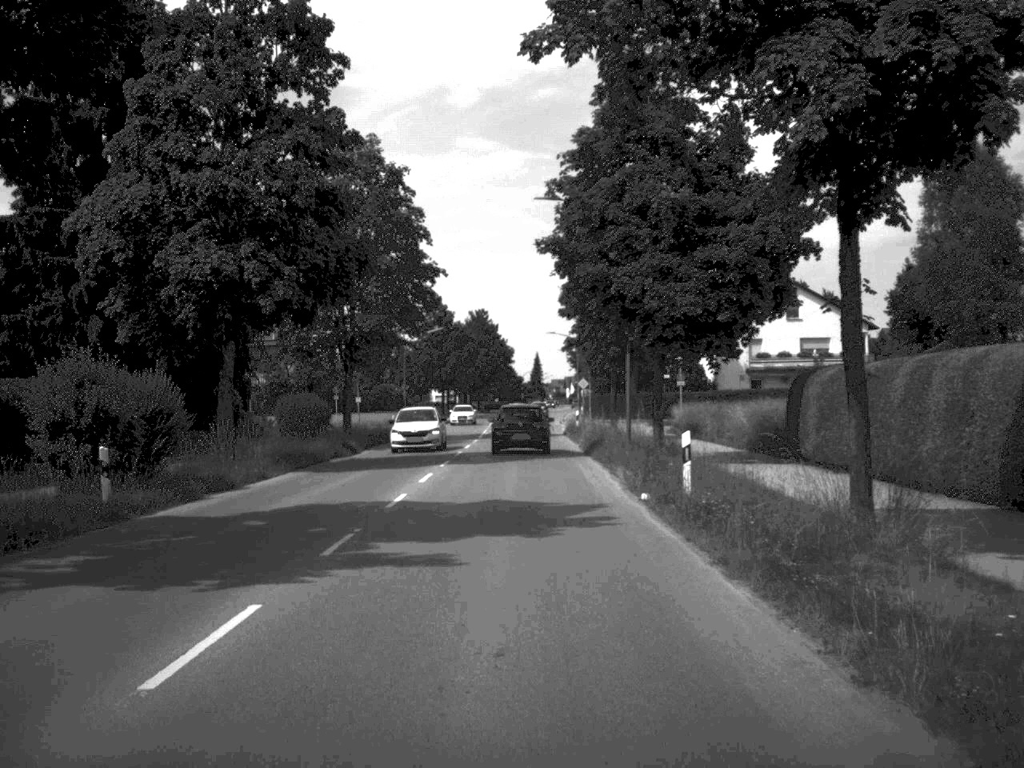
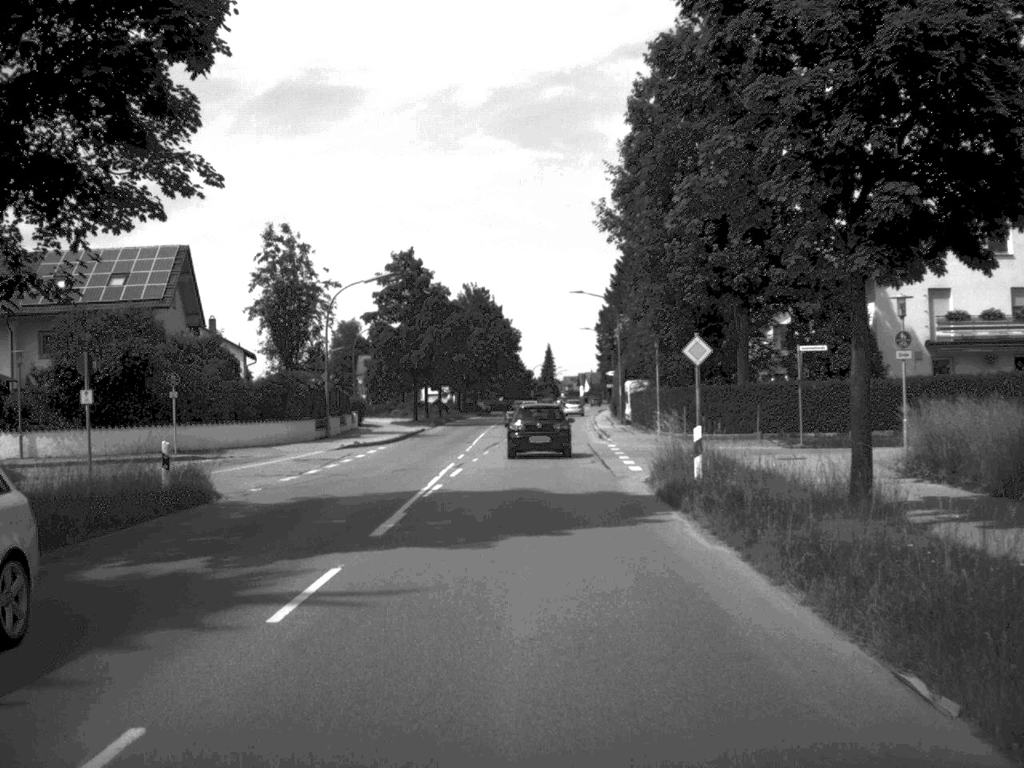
(-0.2, +39.5) m; 0°
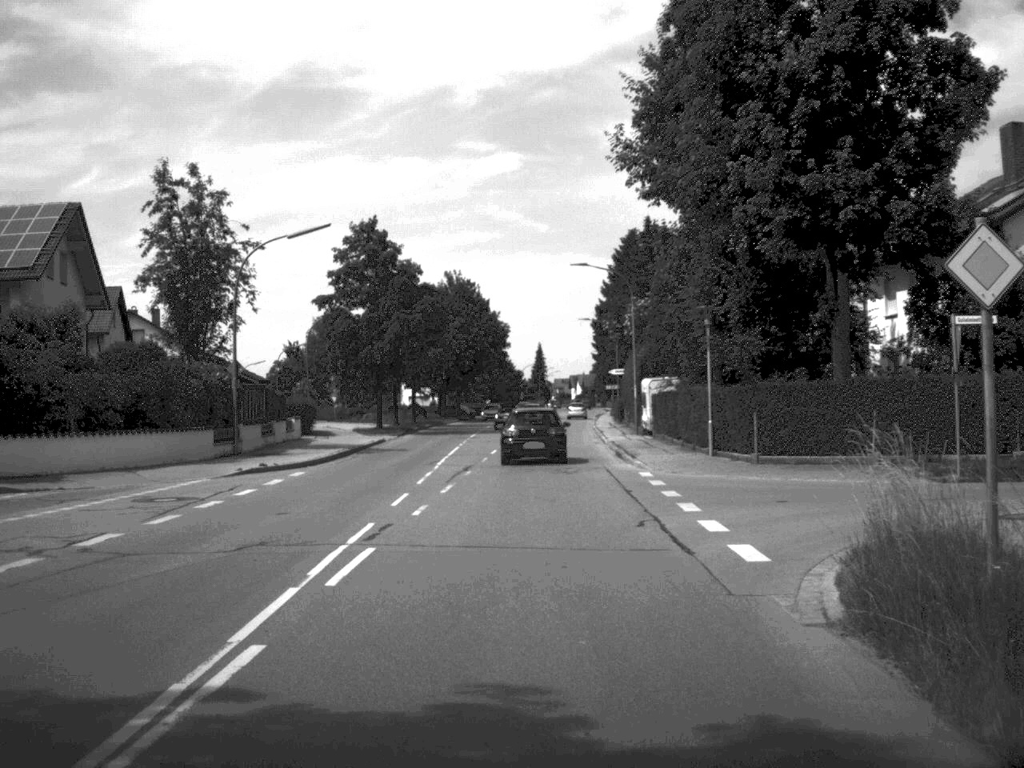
(0.0, +15.3) m; 0°
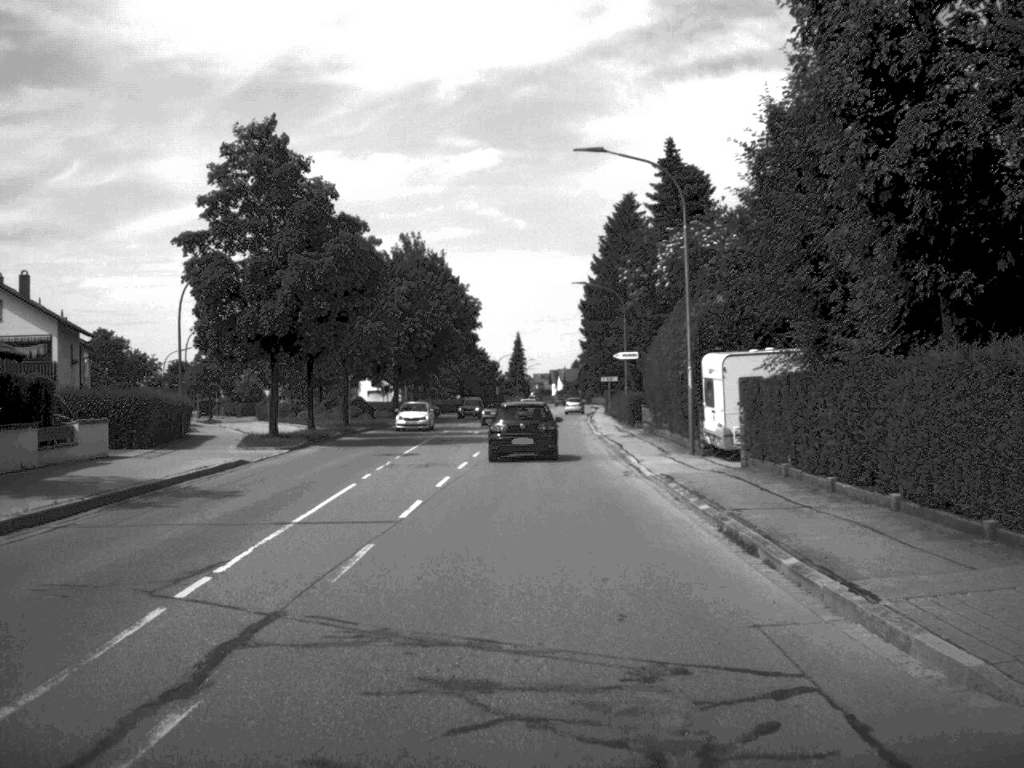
(+0.2, +23.9) m; +1°
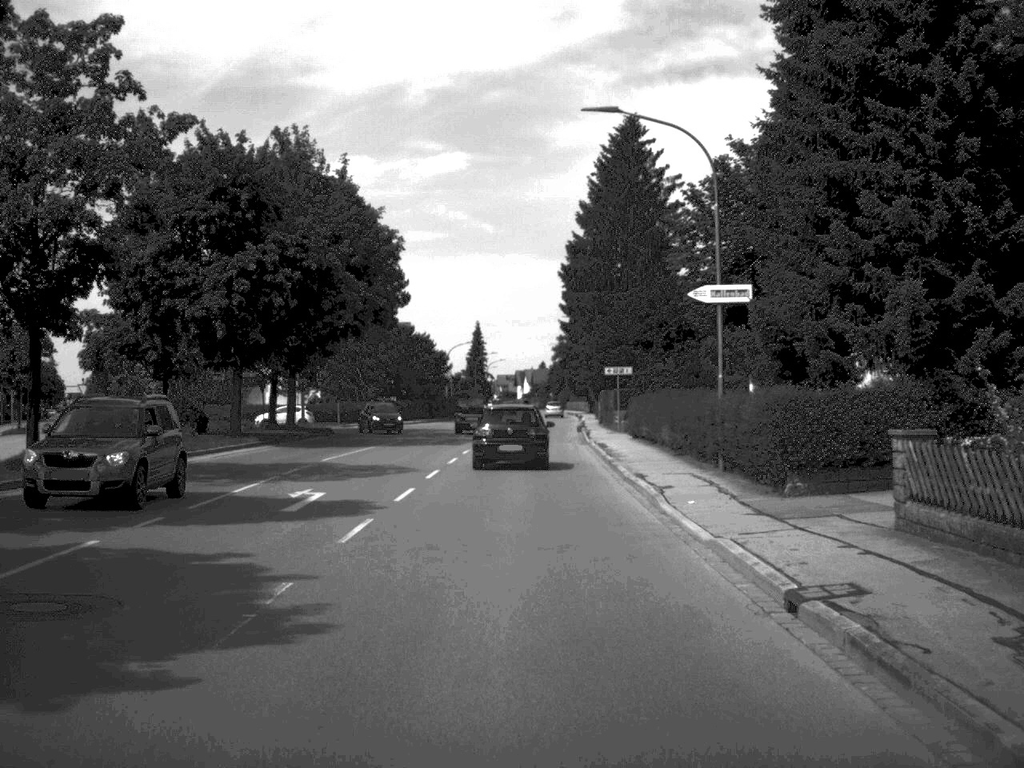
(+0.5, +38.5) m; +2°
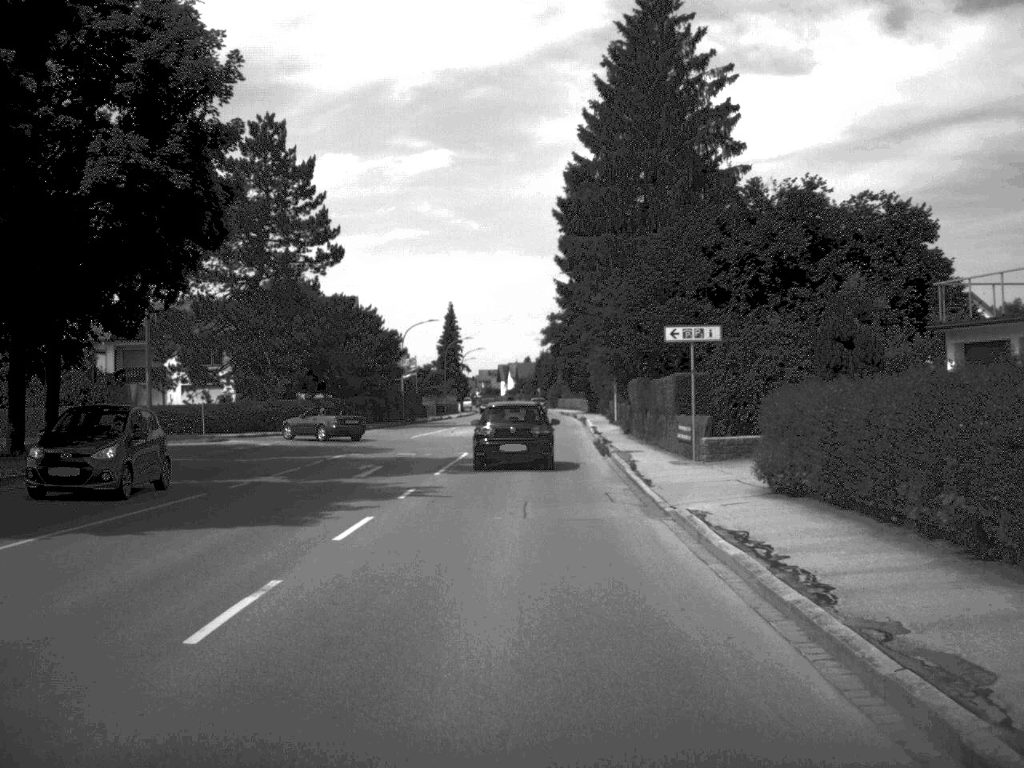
(+0.1, +29.5) m; +1°
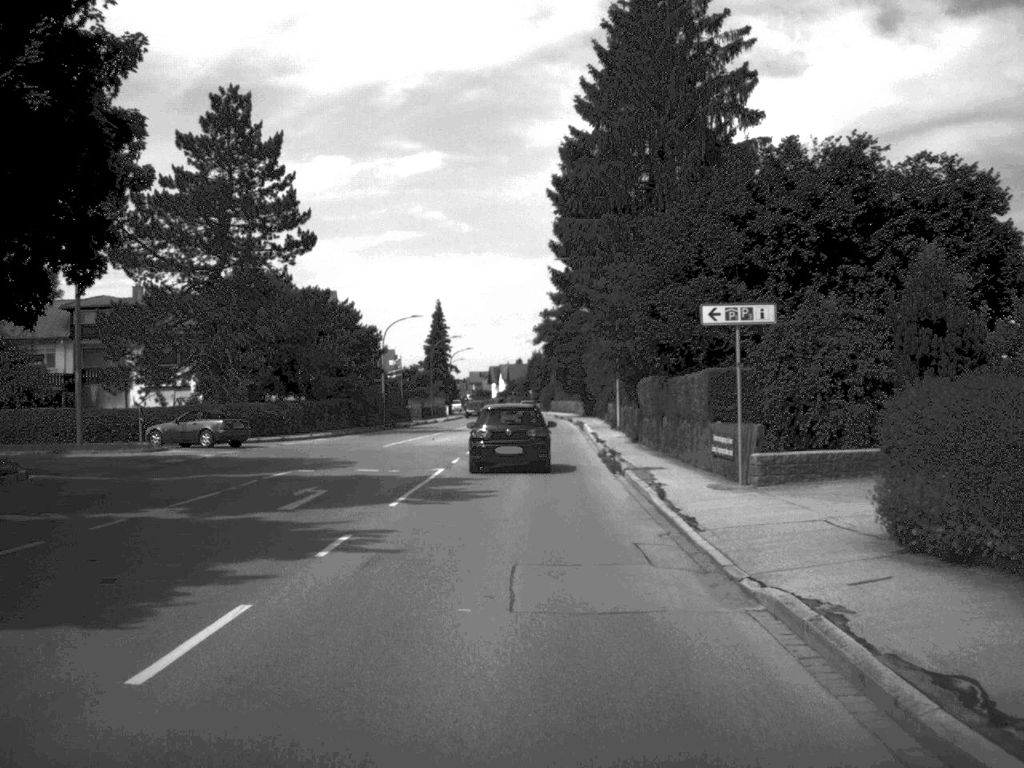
(0.0, +7.0) m; 0°
